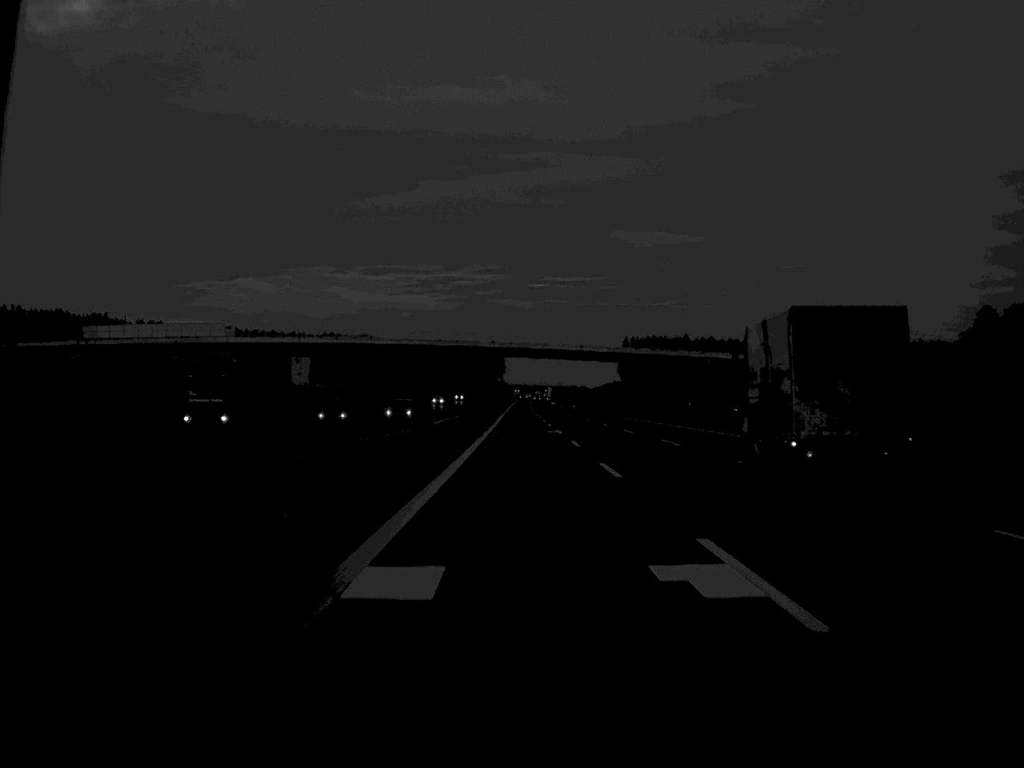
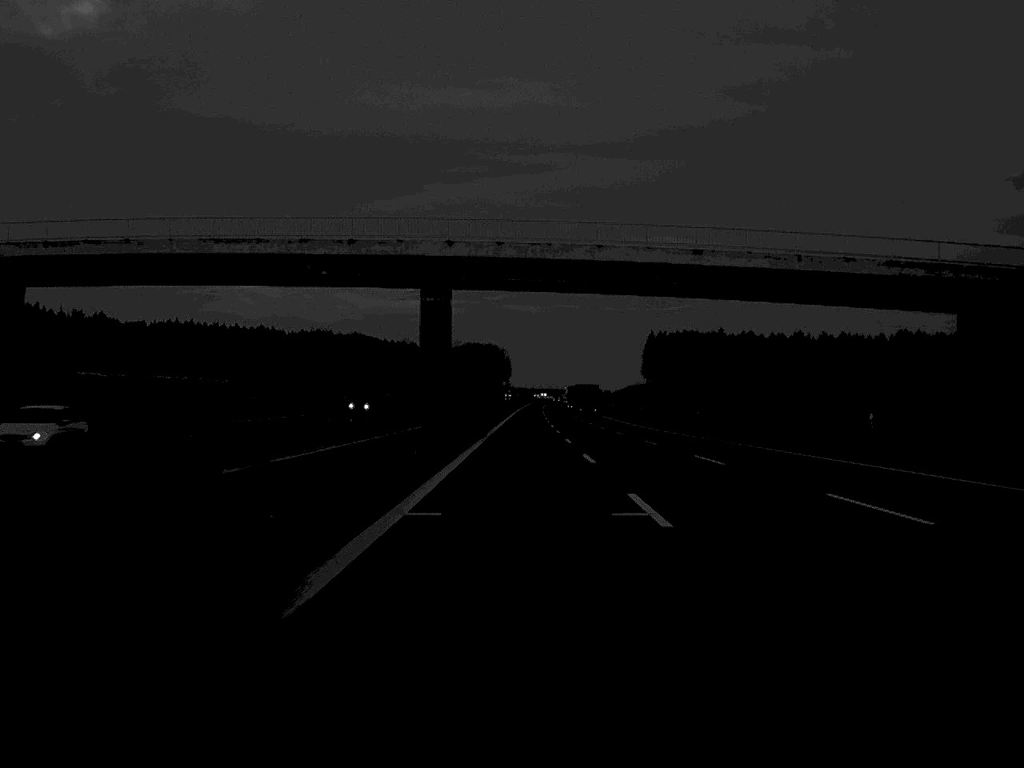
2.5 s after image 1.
(-0.3, +99.6) m; 0°
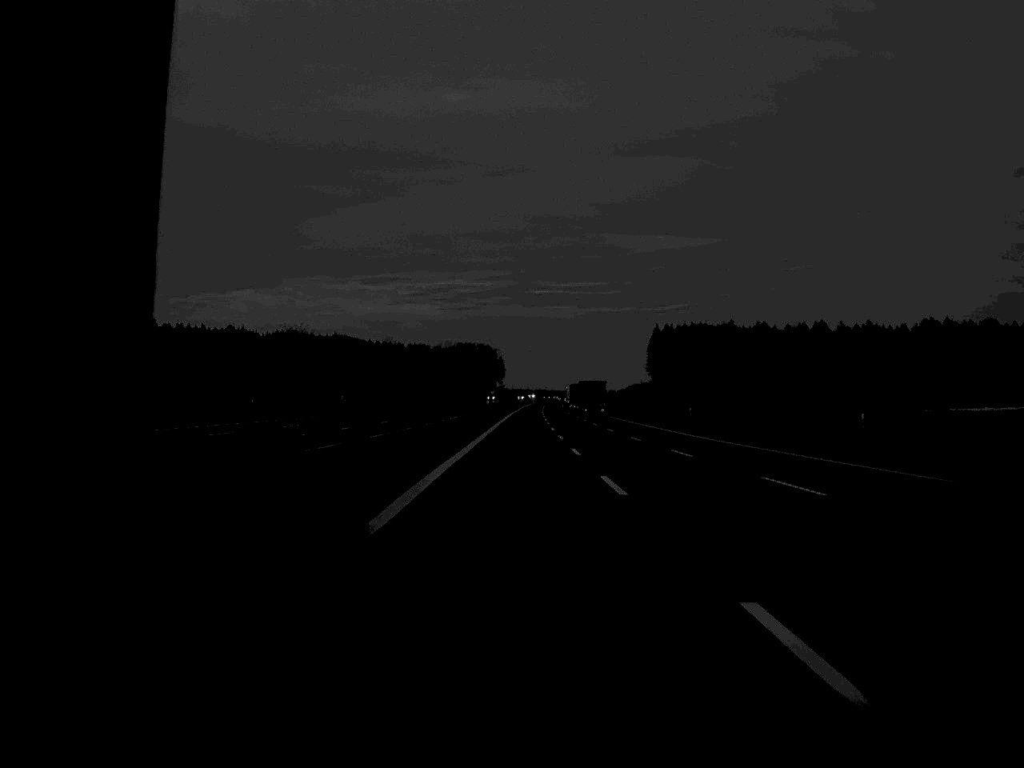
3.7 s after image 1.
(+0.1, +48.1) m; 0°
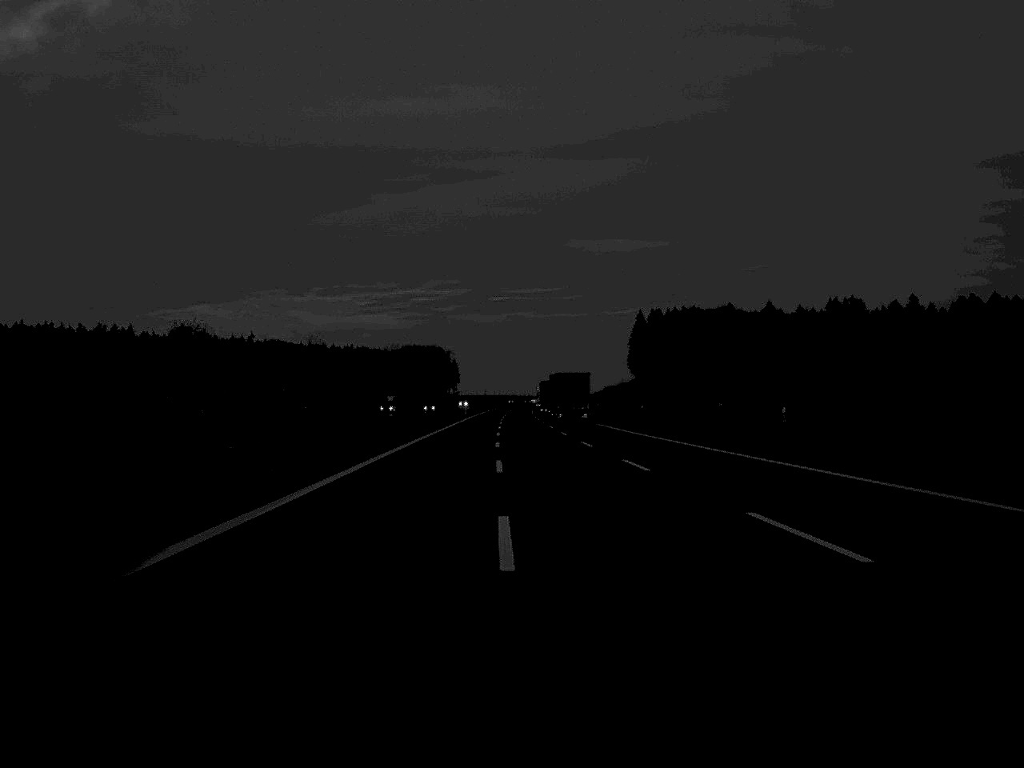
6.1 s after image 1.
(+1.6, +99.5) m; +2°
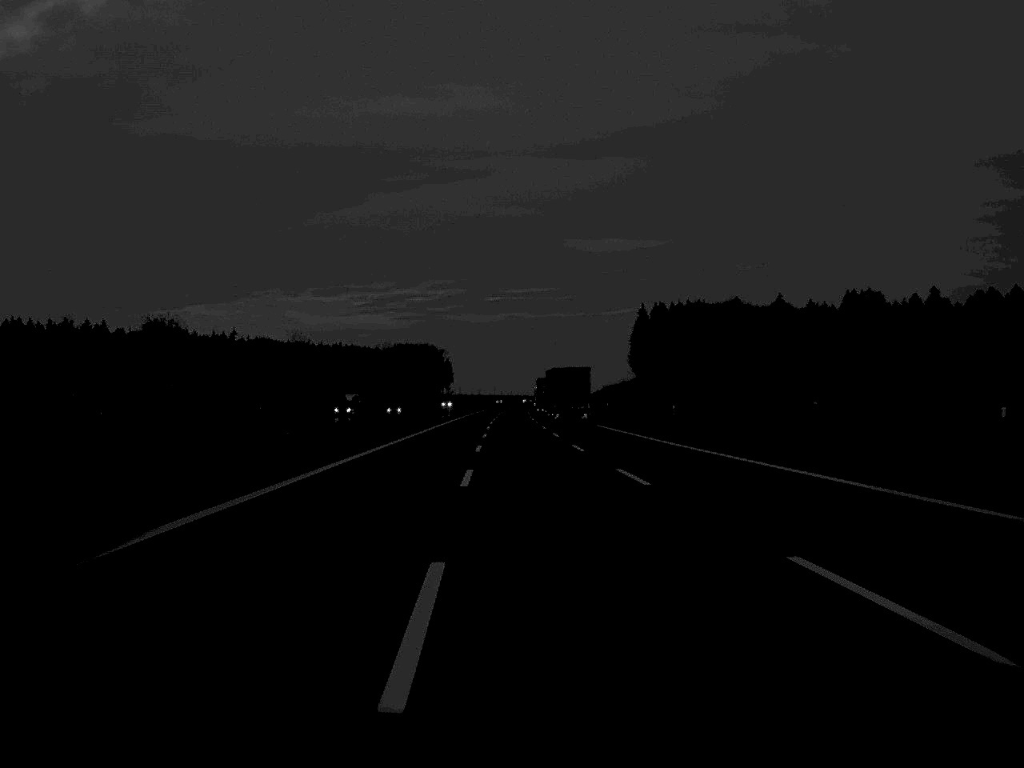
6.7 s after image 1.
(0.0, +23.5) m; 0°
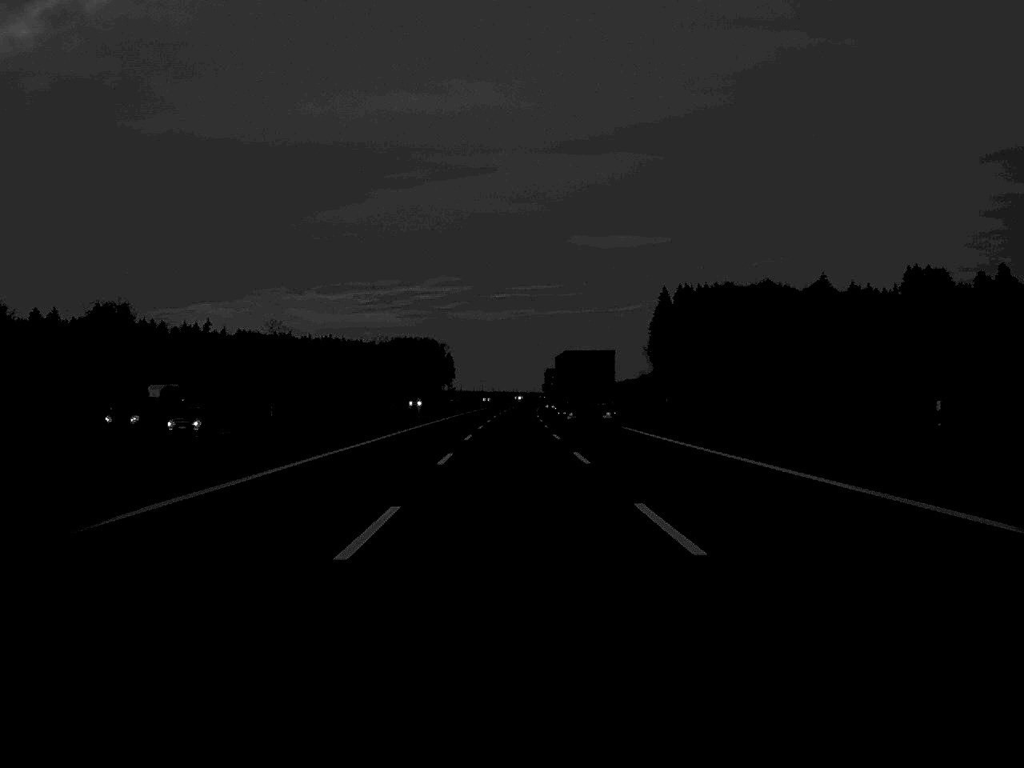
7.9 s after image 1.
(-0.1, +47.8) m; 0°
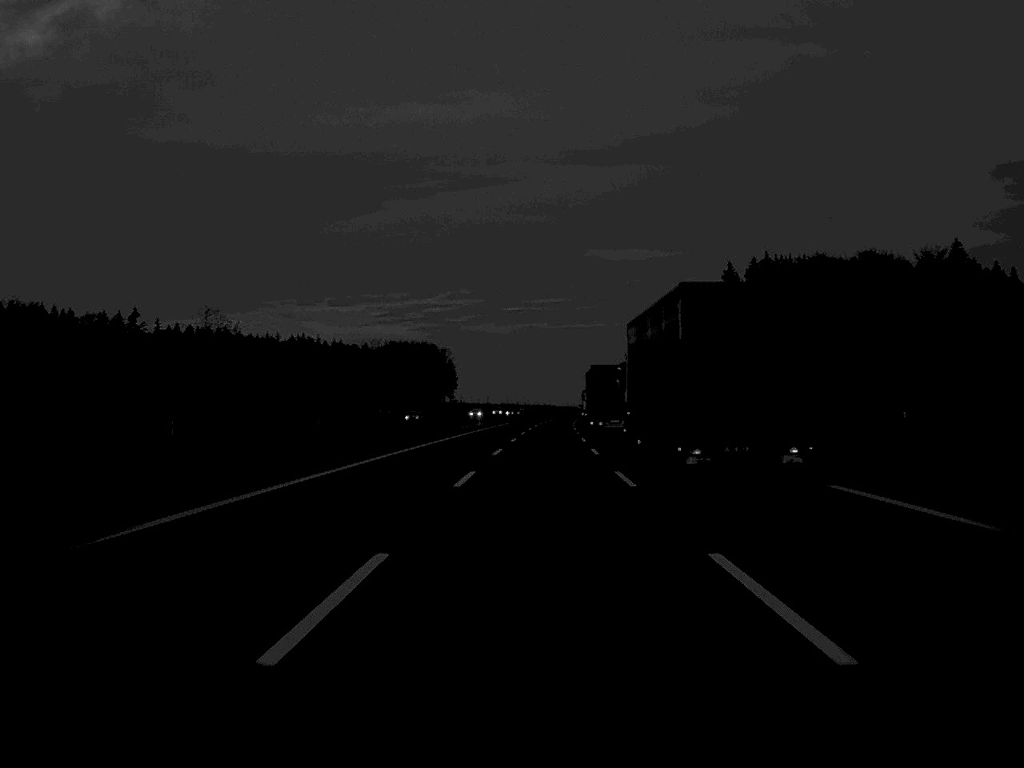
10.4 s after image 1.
(-0.9, +94.2) m; 0°
